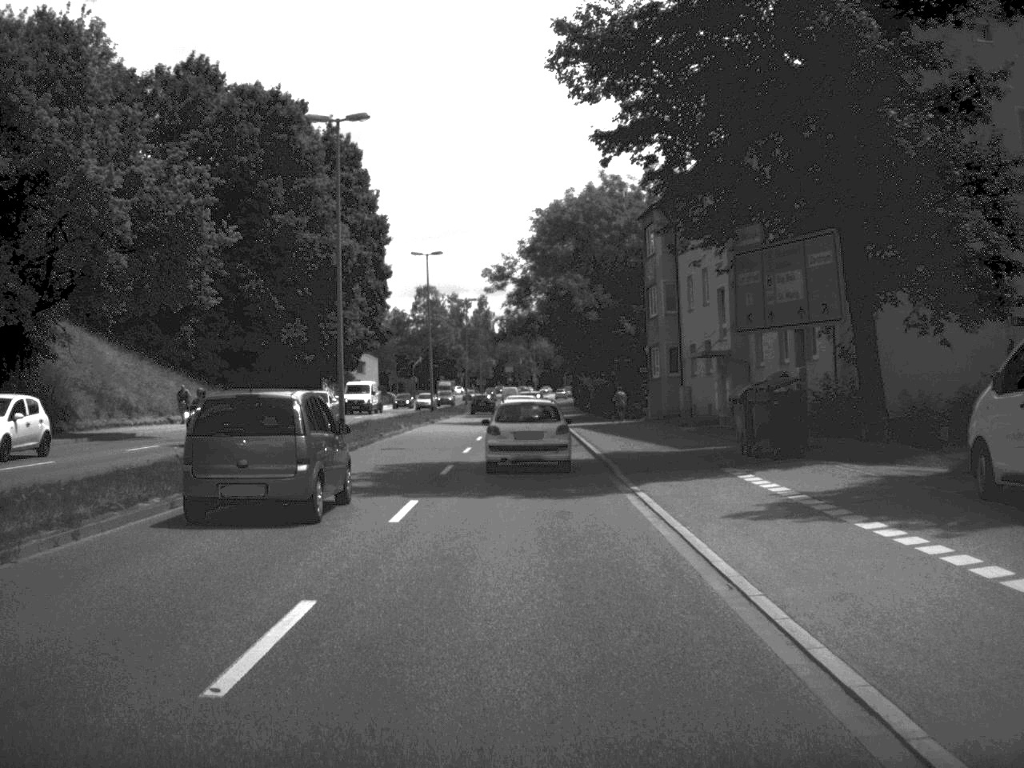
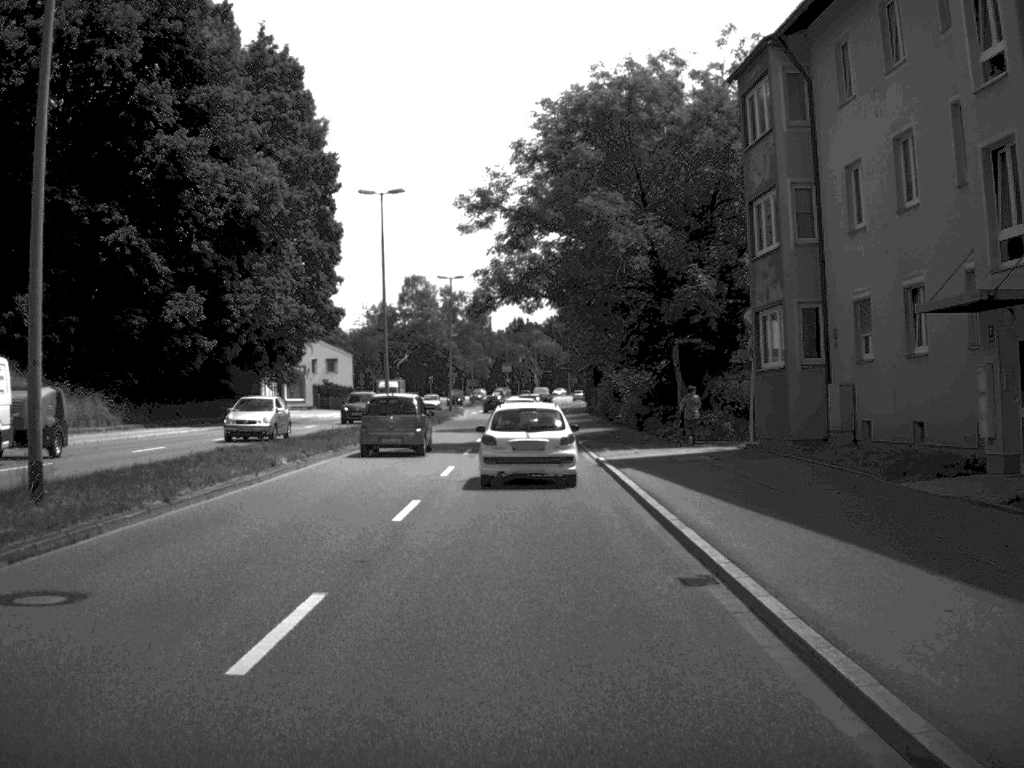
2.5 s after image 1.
(0.0, +26.0) m; 0°
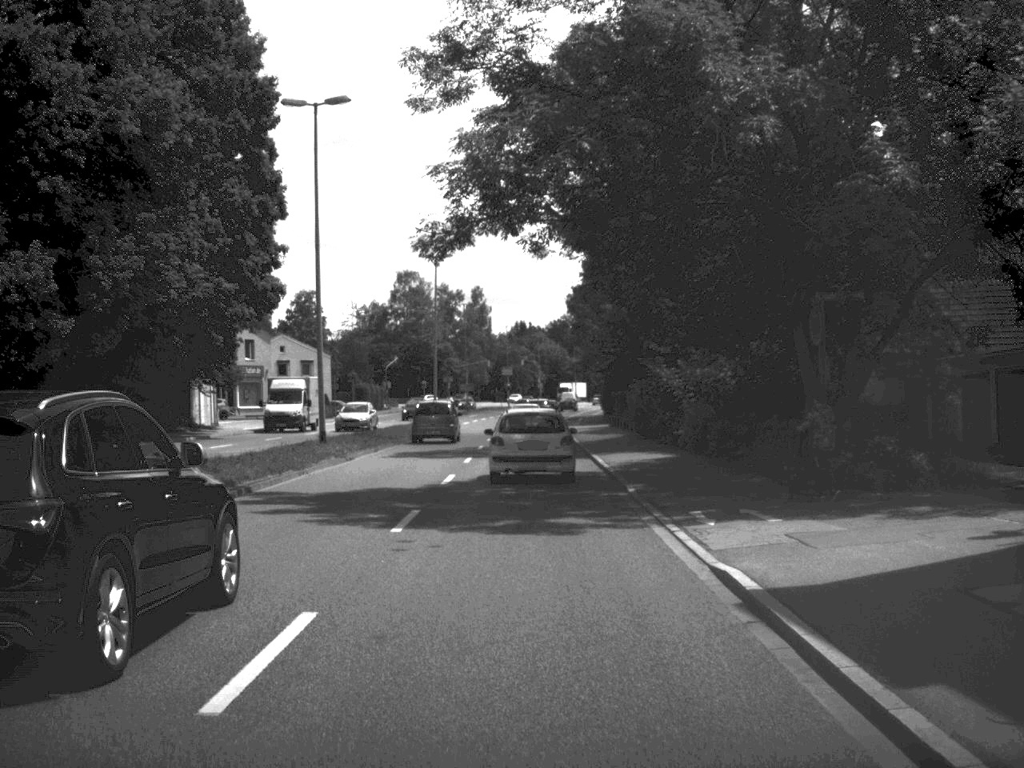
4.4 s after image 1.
(-0.1, +18.5) m; 0°
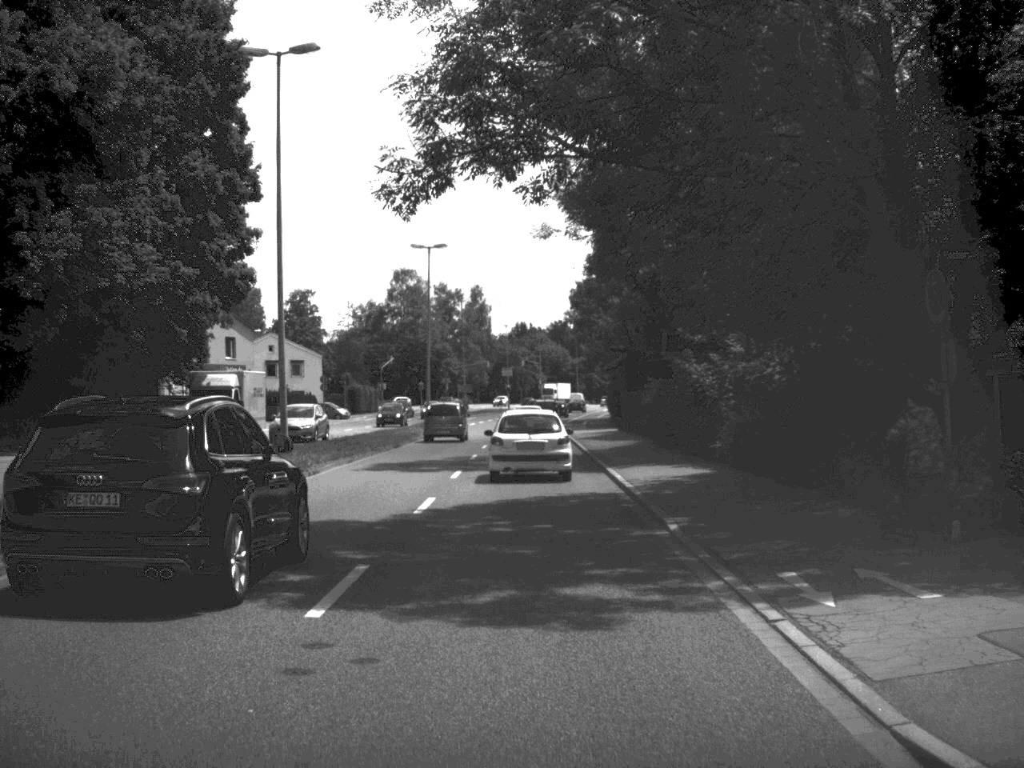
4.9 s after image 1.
(0.0, +6.0) m; 0°
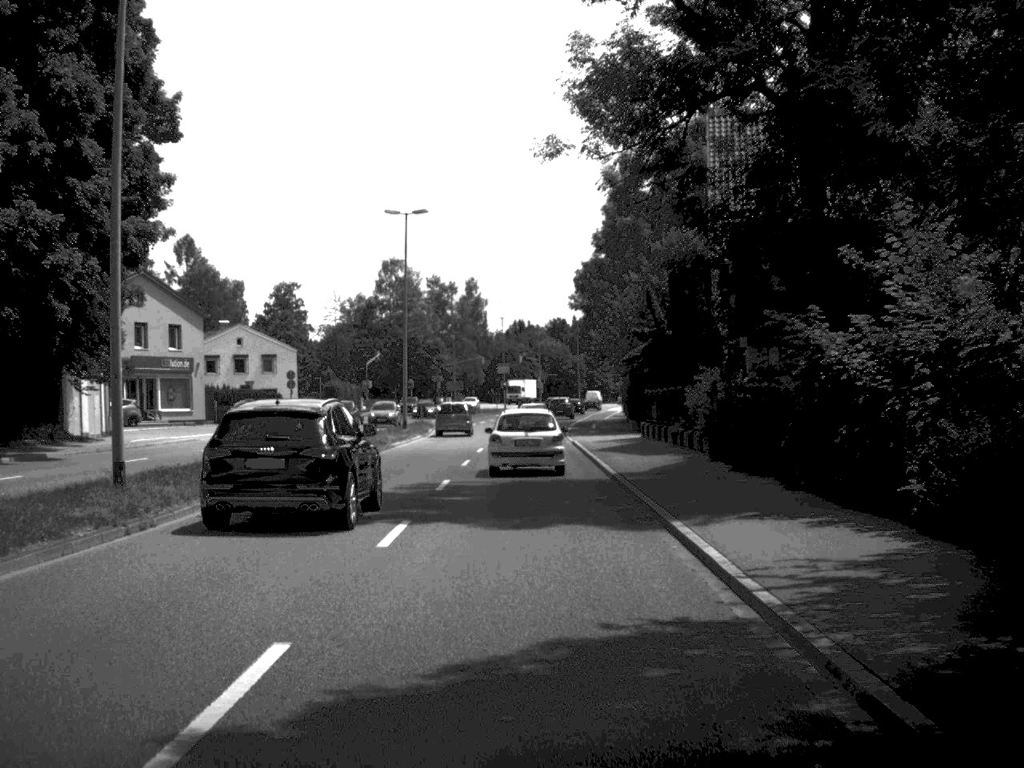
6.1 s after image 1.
(0.0, +12.8) m; 0°
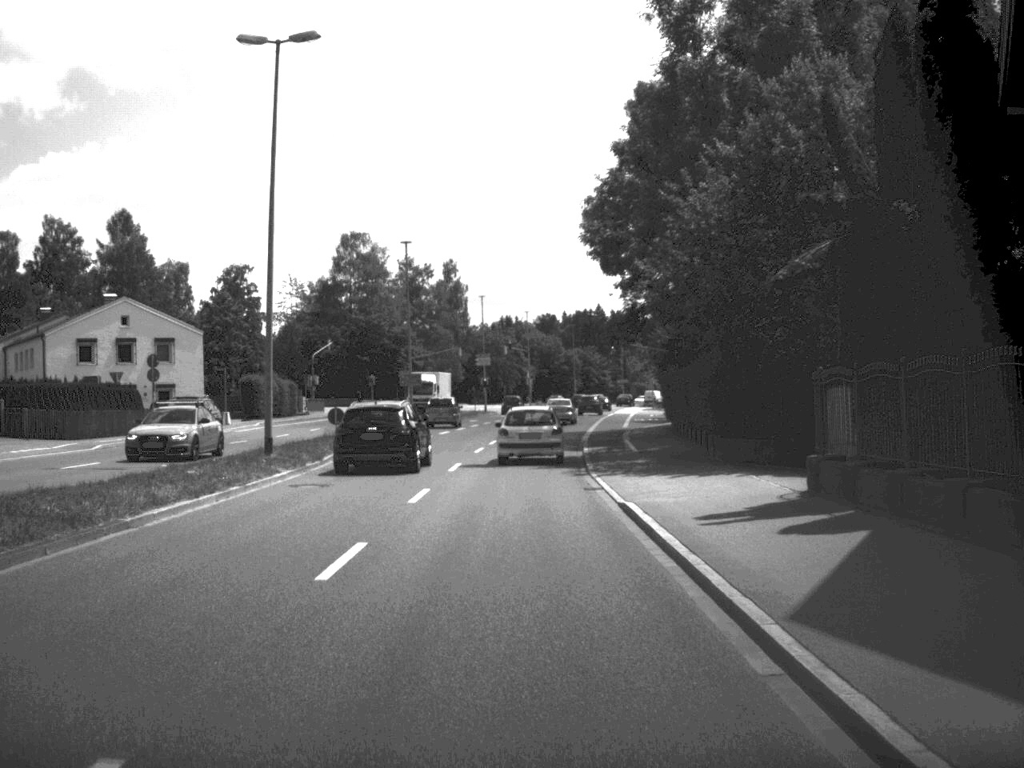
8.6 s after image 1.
(+0.1, +29.3) m; 0°
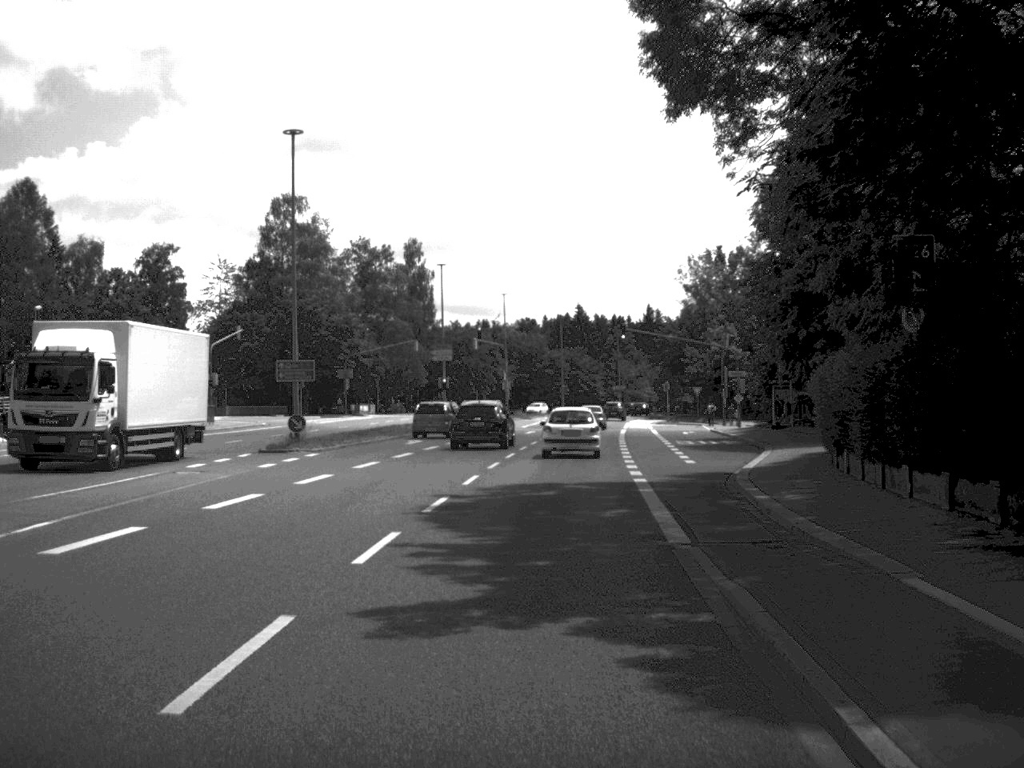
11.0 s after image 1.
(+0.1, +31.7) m; +1°
